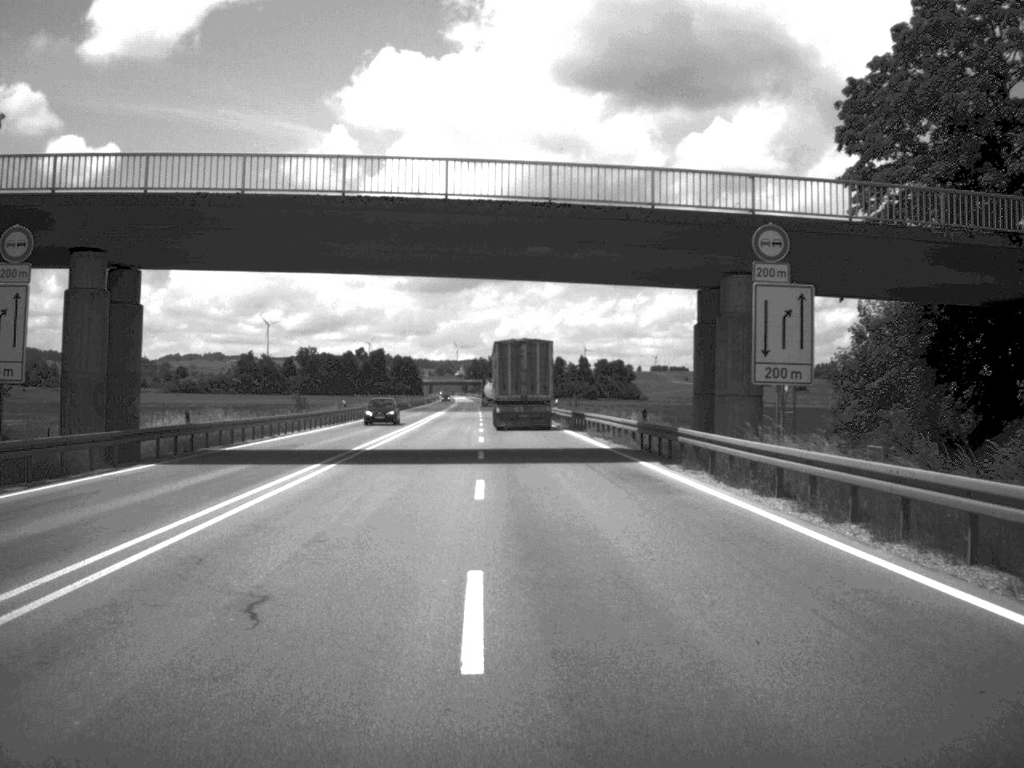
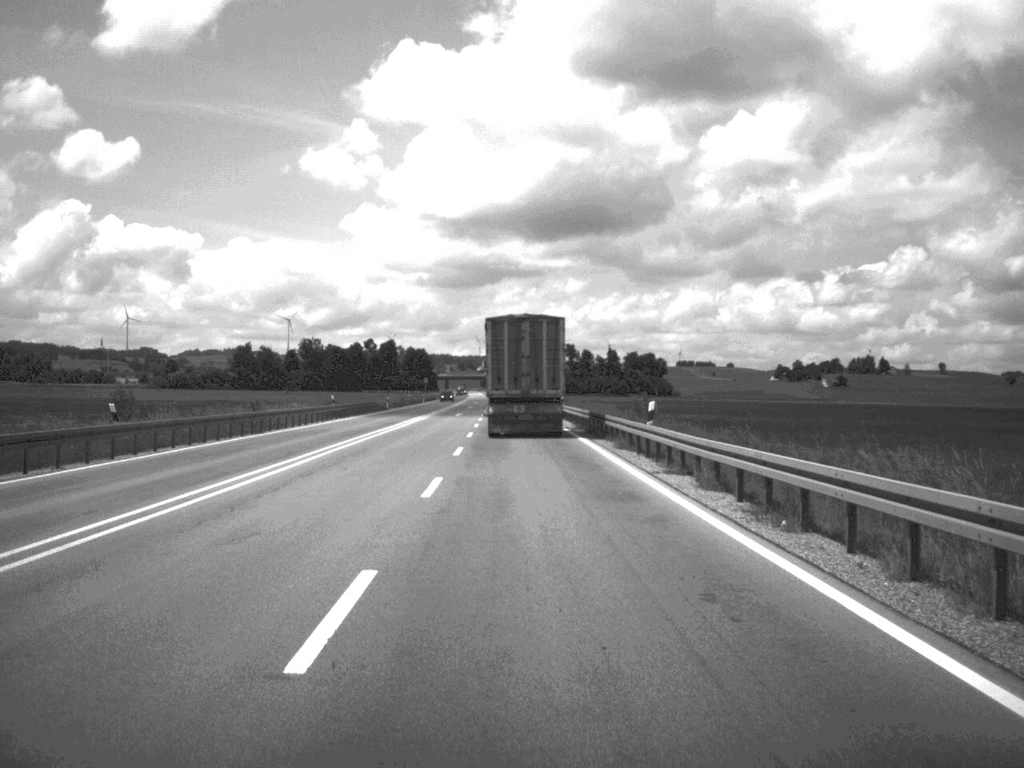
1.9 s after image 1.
(-0.5, +47.9) m; -1°
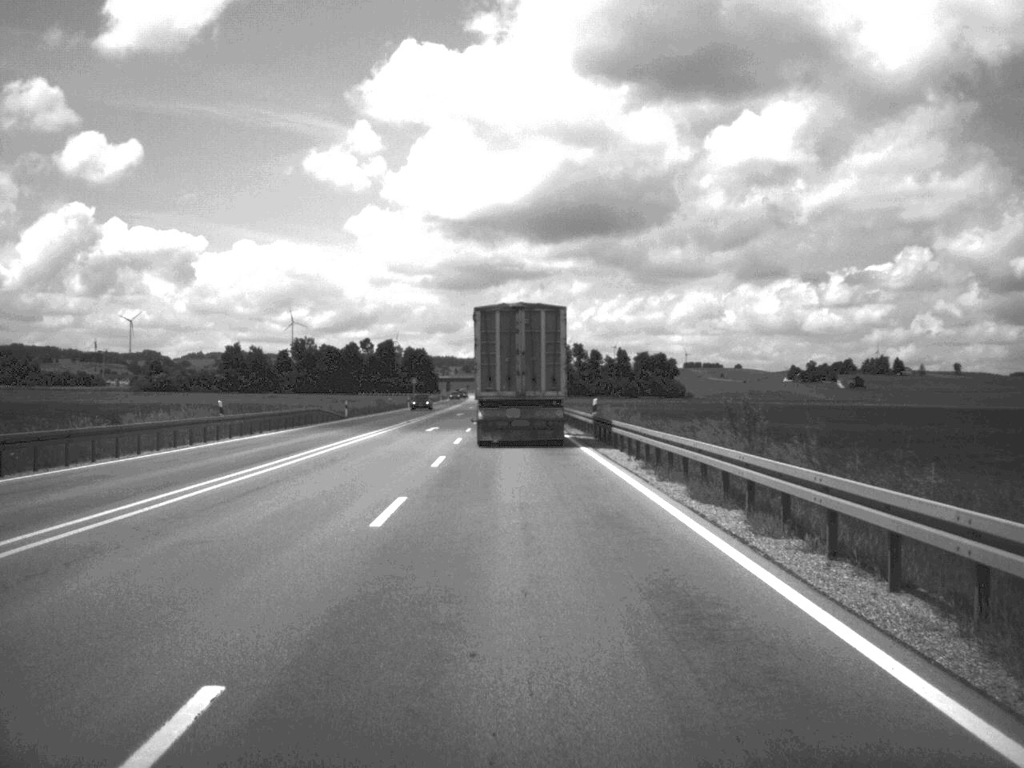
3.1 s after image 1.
(-0.1, +28.1) m; 0°
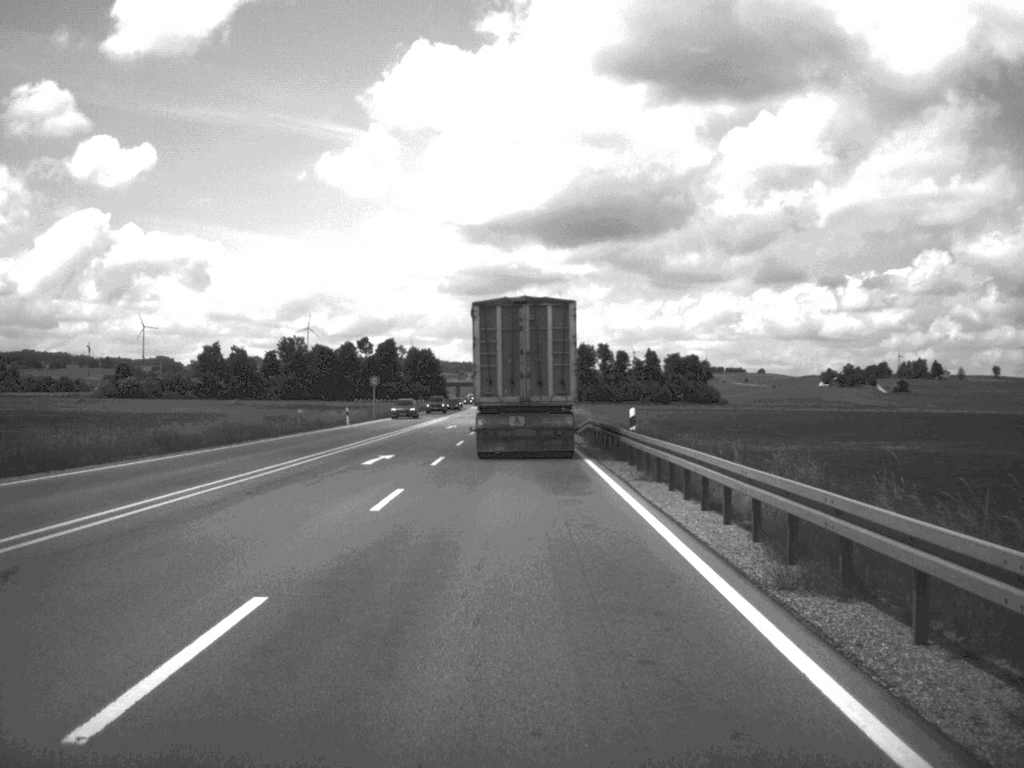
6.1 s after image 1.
(-0.5, +56.9) m; -1°
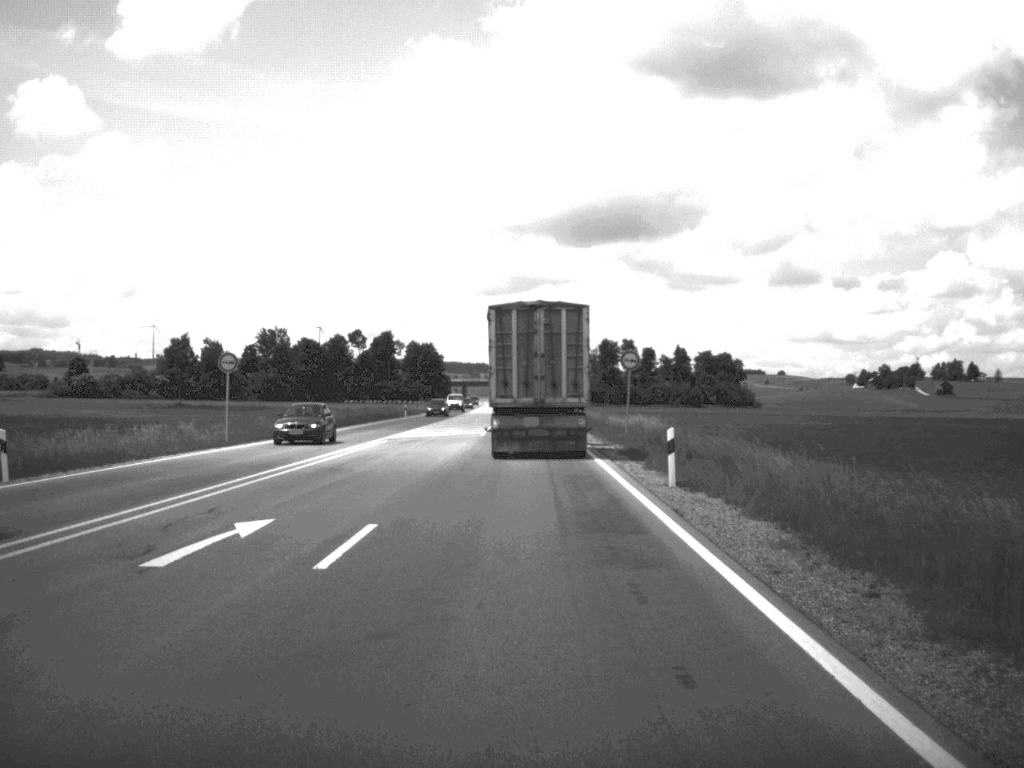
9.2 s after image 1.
(-0.4, +53.7) m; -1°
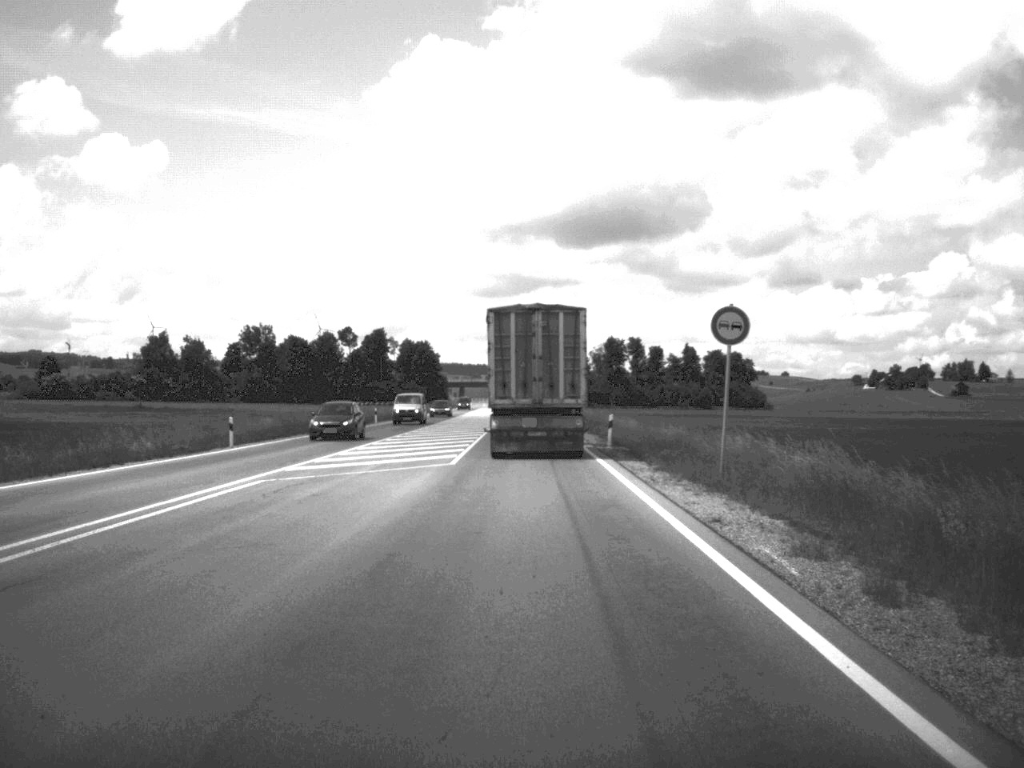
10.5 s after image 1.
(0.0, +22.7) m; 0°
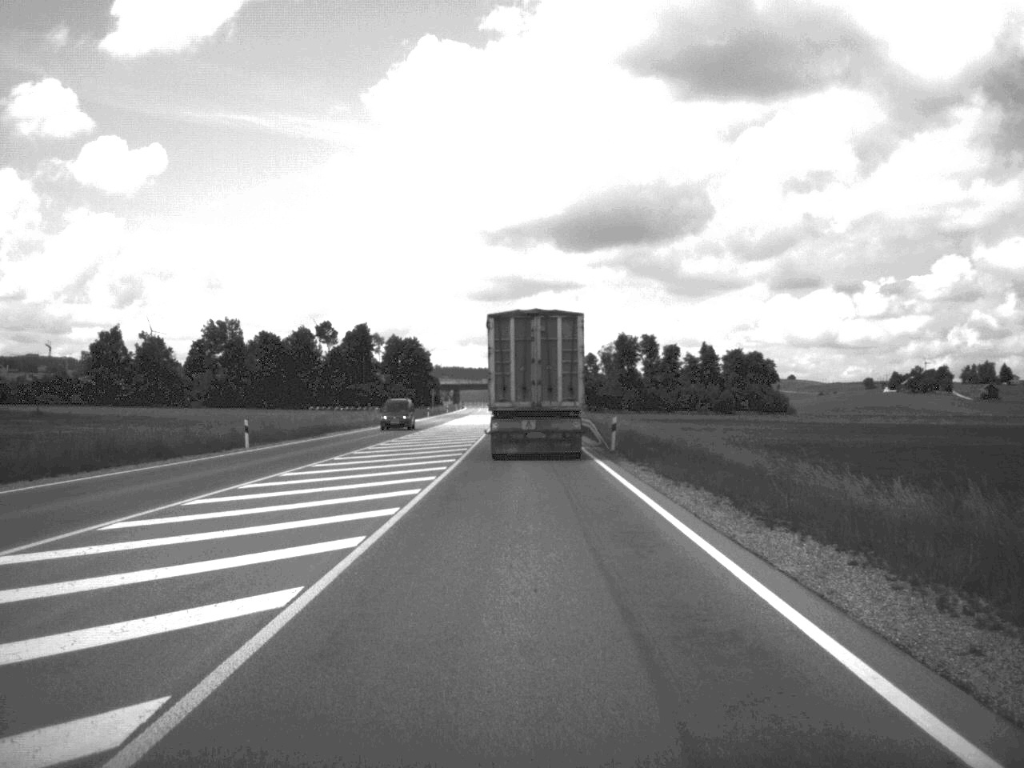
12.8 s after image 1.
(-0.1, +41.3) m; 0°
